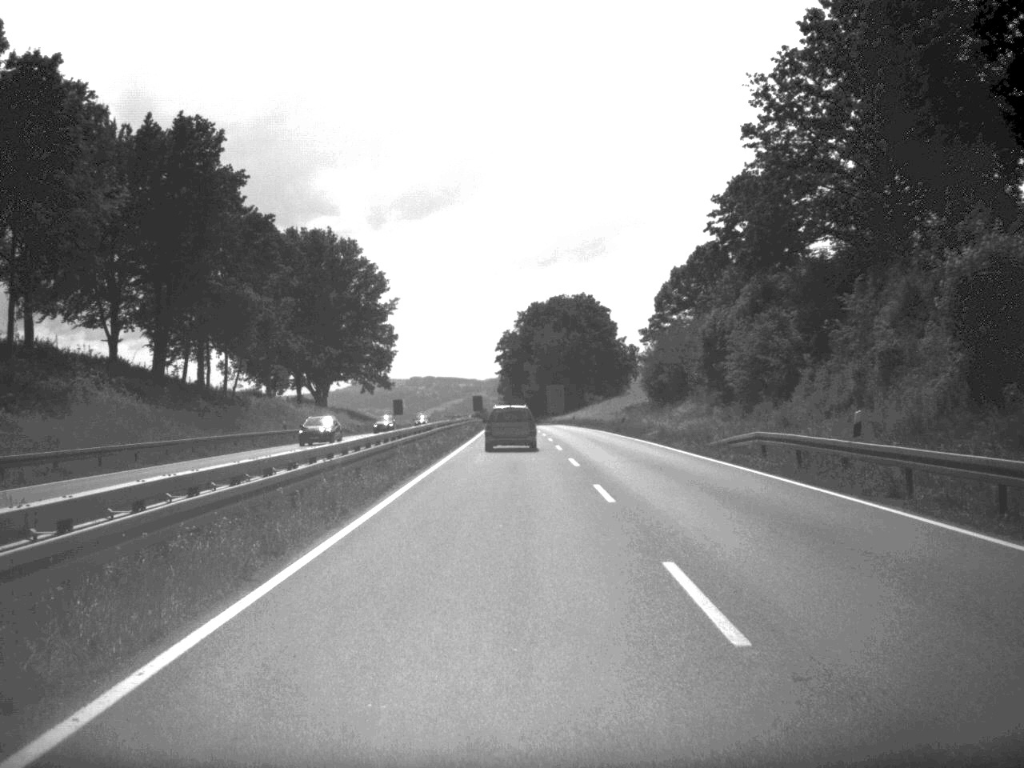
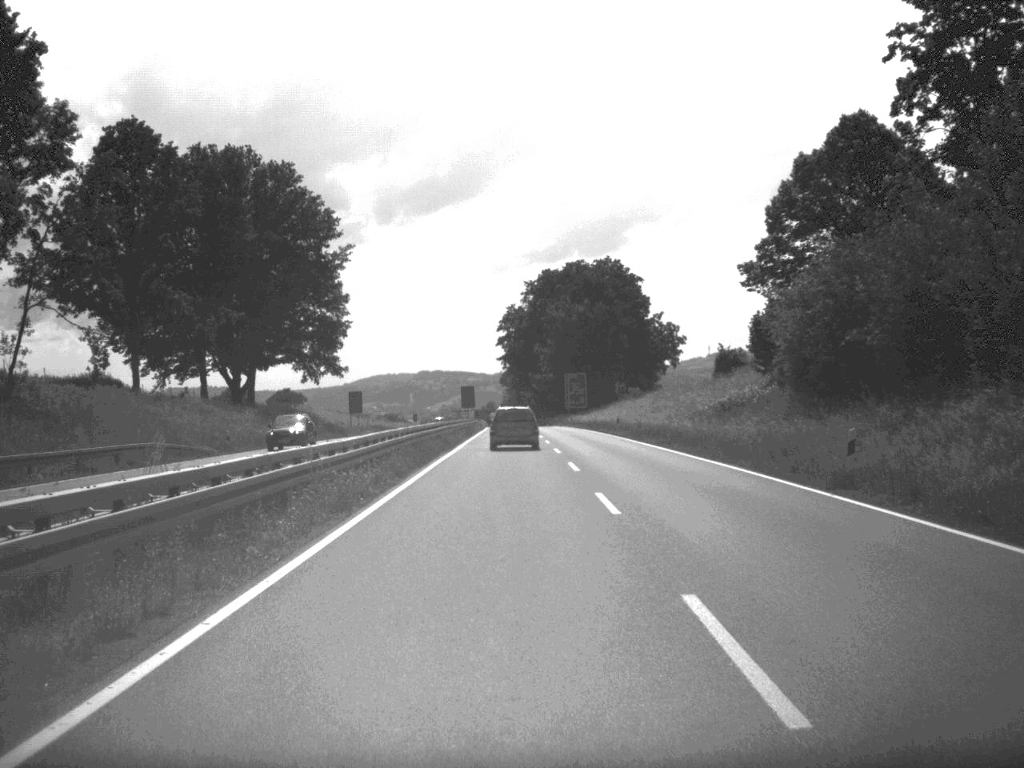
(-0.2, +49.3) m; 0°
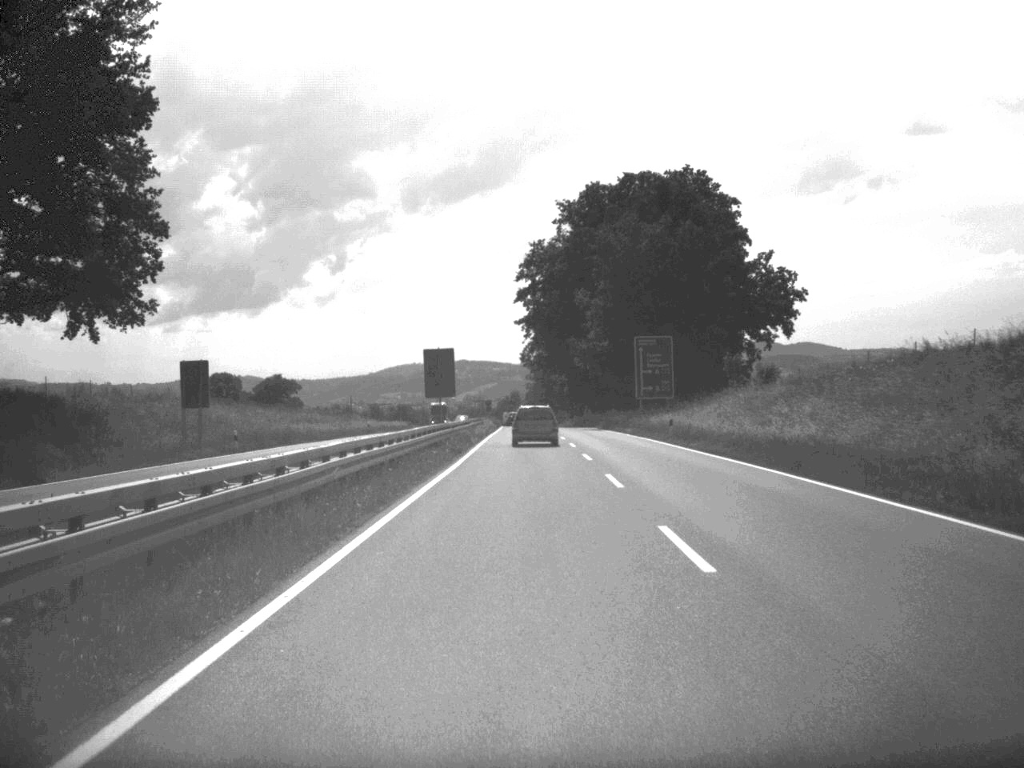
(-0.8, +65.4) m; -1°
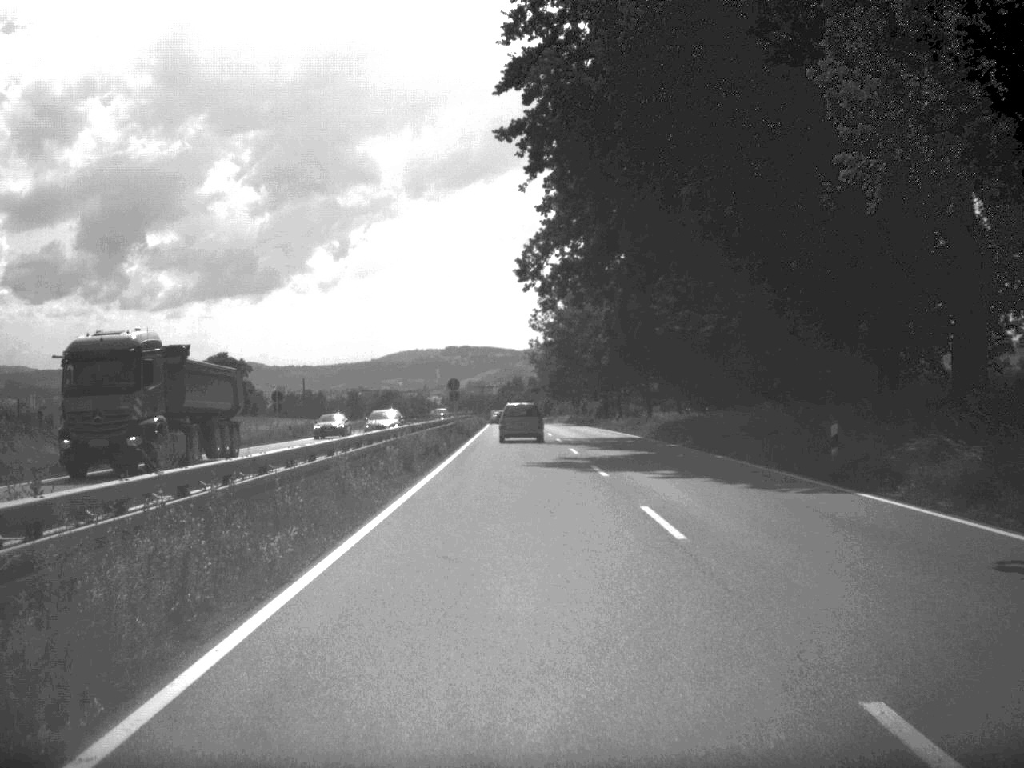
(-0.2, +79.9) m; 0°
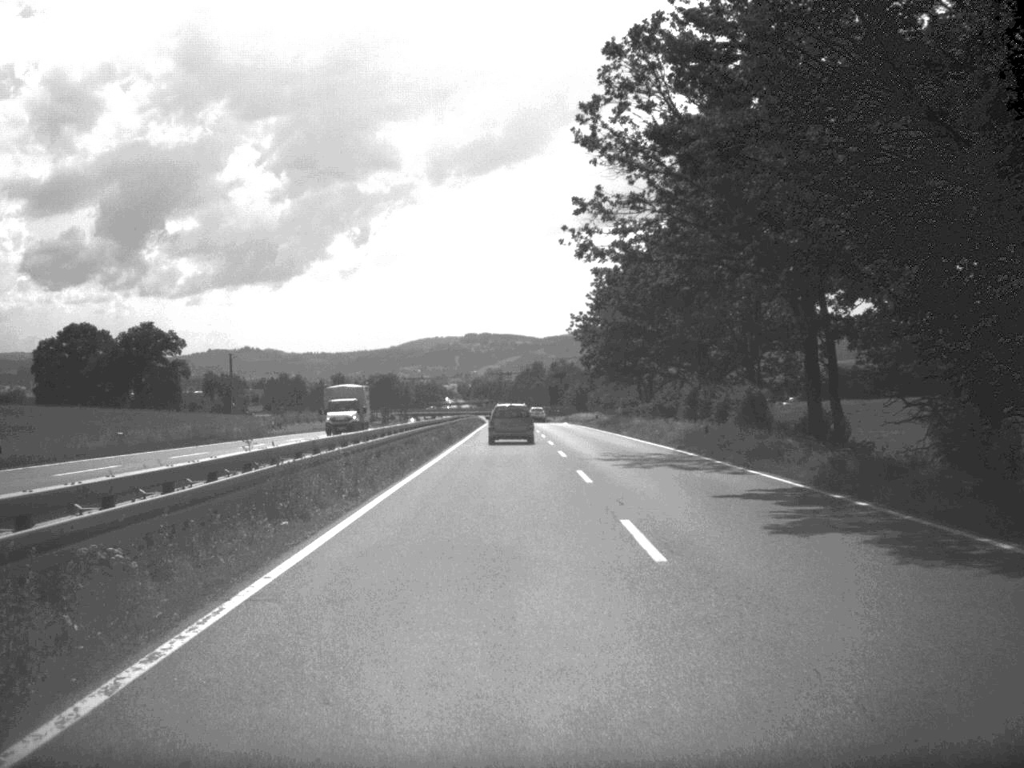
(-0.6, +84.3) m; -1°
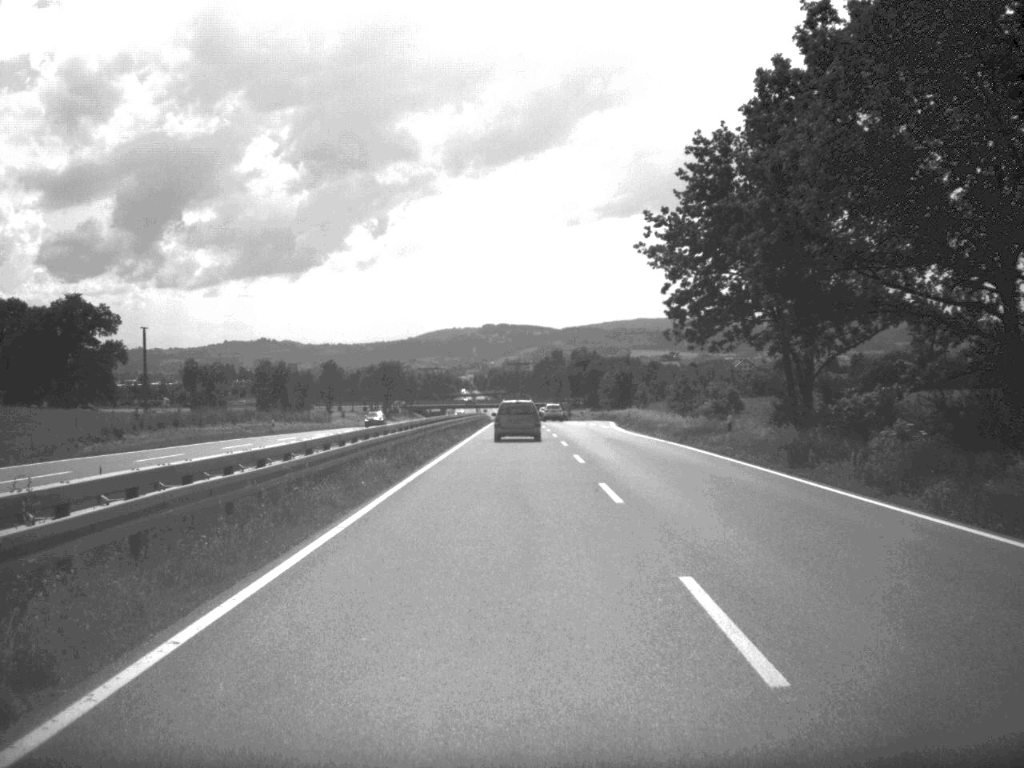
(-0.4, +52.3) m; -1°
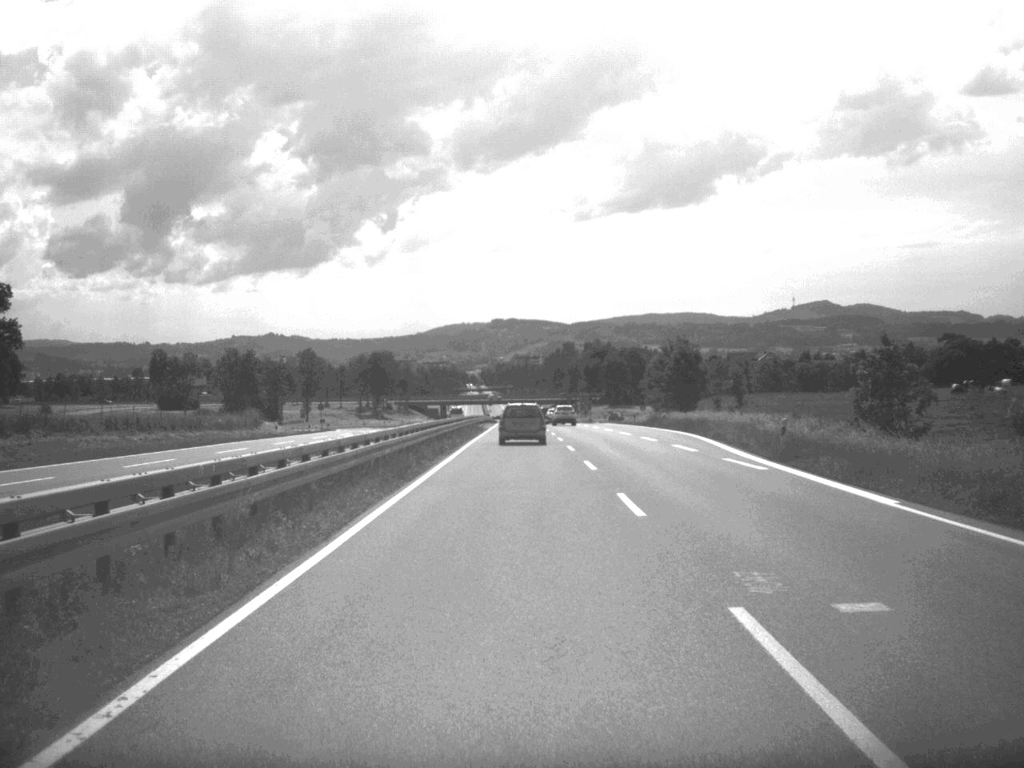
(-0.2, +48.9) m; 0°
